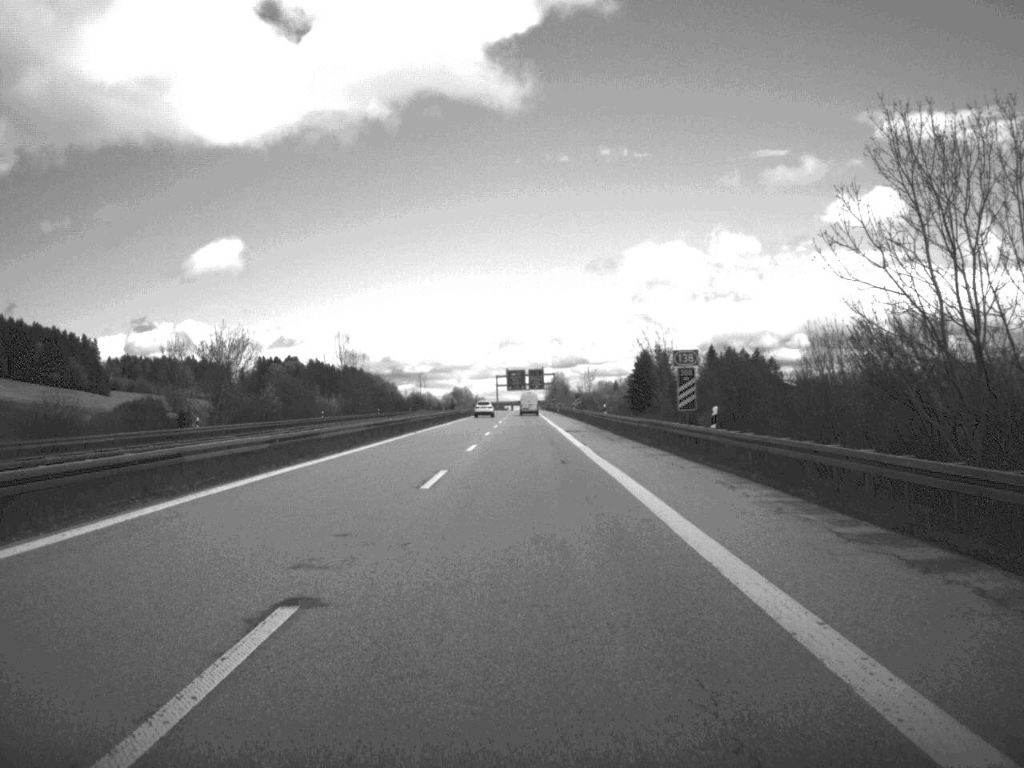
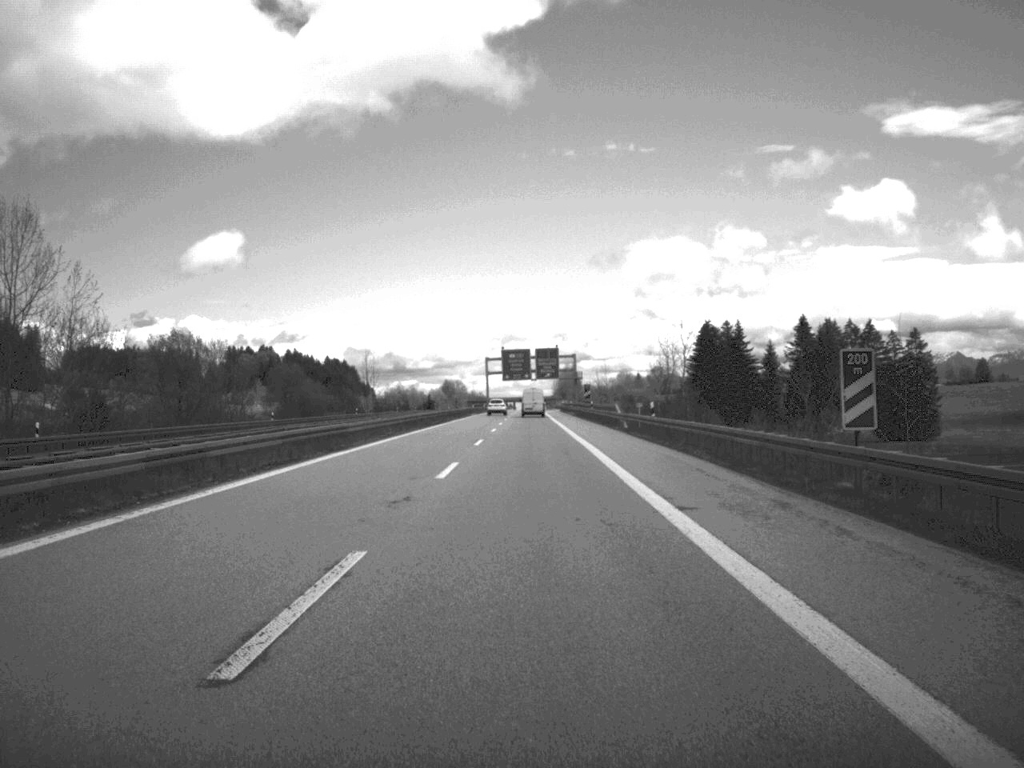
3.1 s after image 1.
(-0.4, +120.9) m; 0°
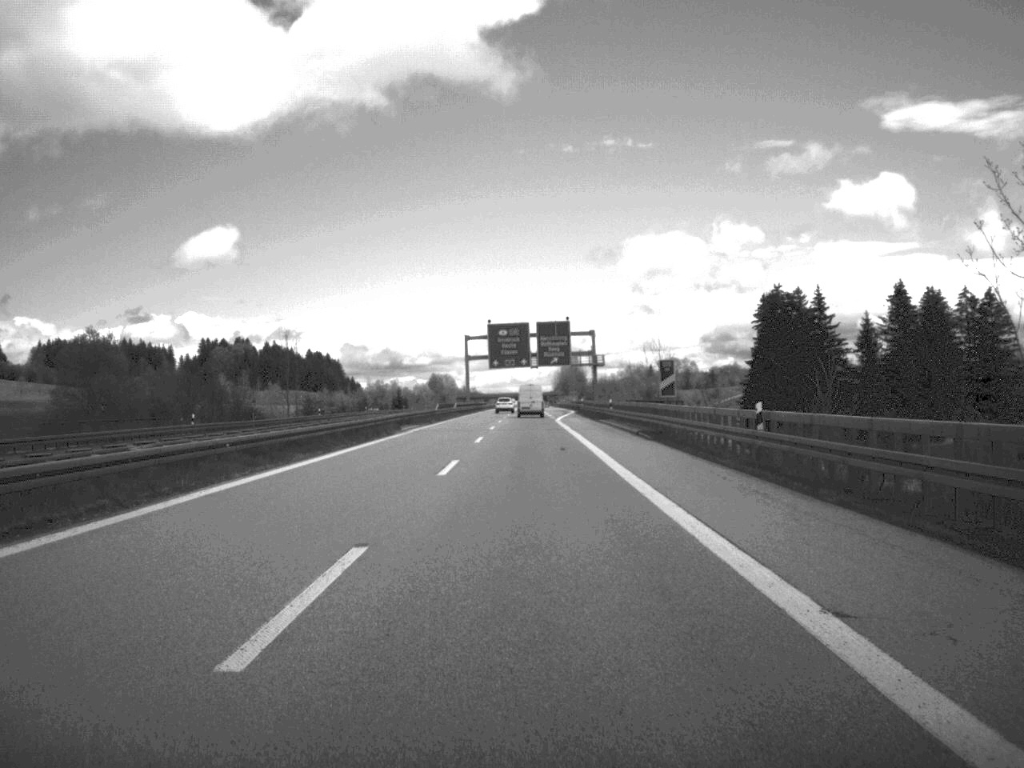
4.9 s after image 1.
(0.0, +70.1) m; 0°
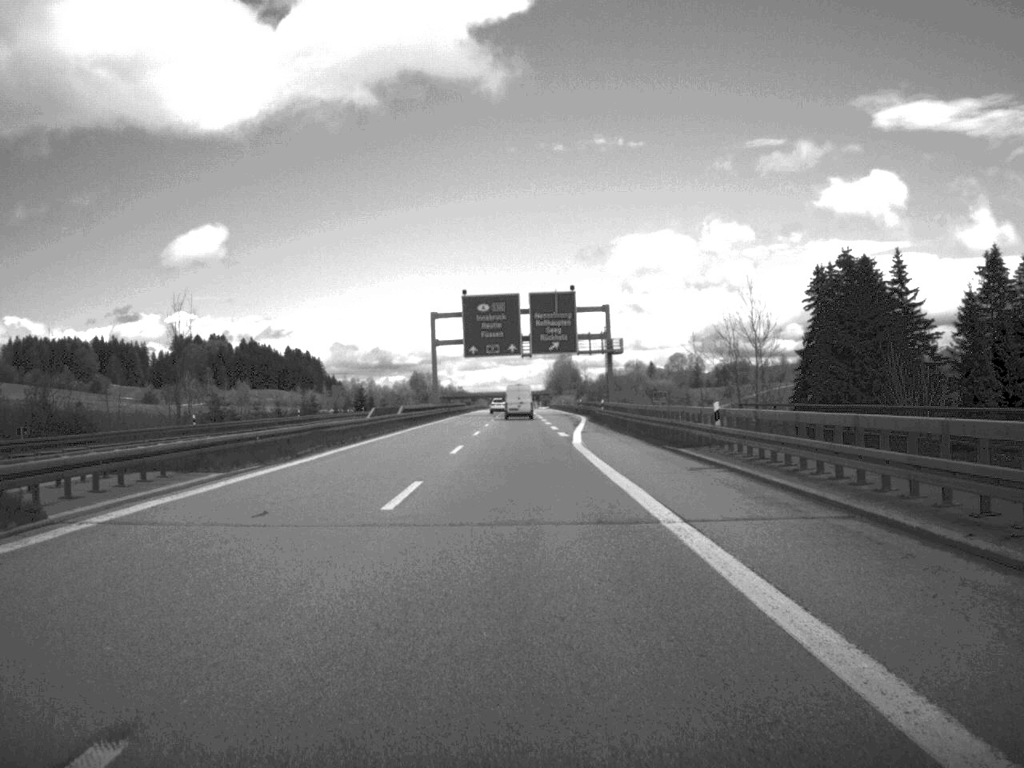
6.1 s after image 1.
(+0.1, +43.2) m; 0°
